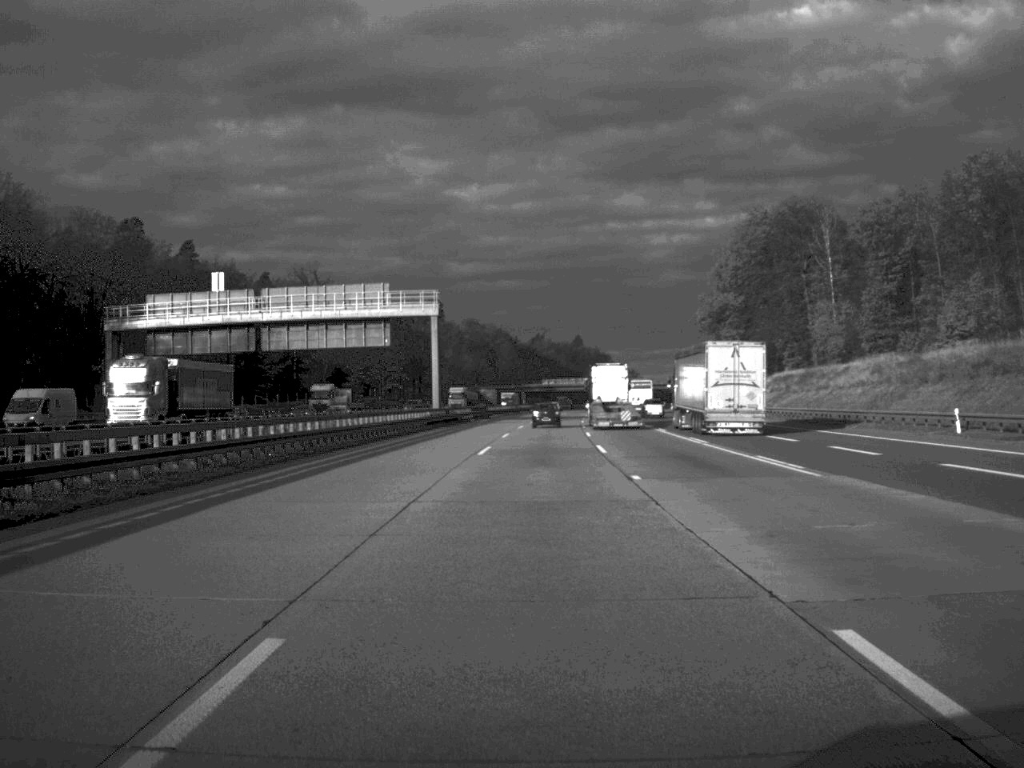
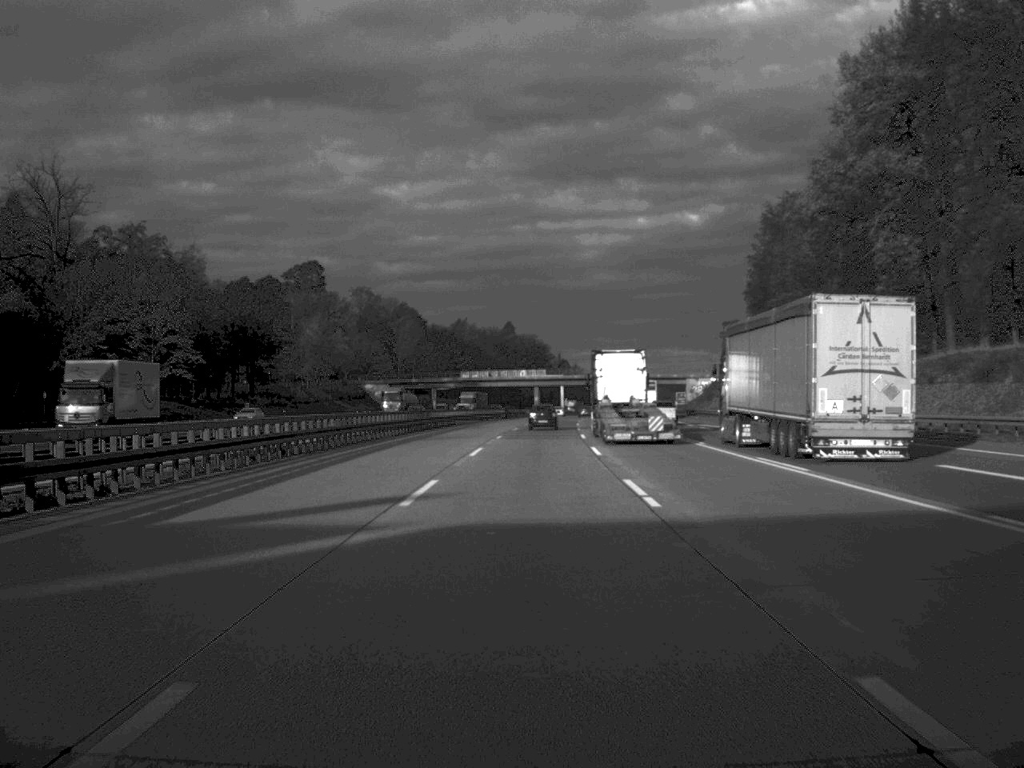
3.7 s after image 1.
(+2.8, +108.9) m; +3°
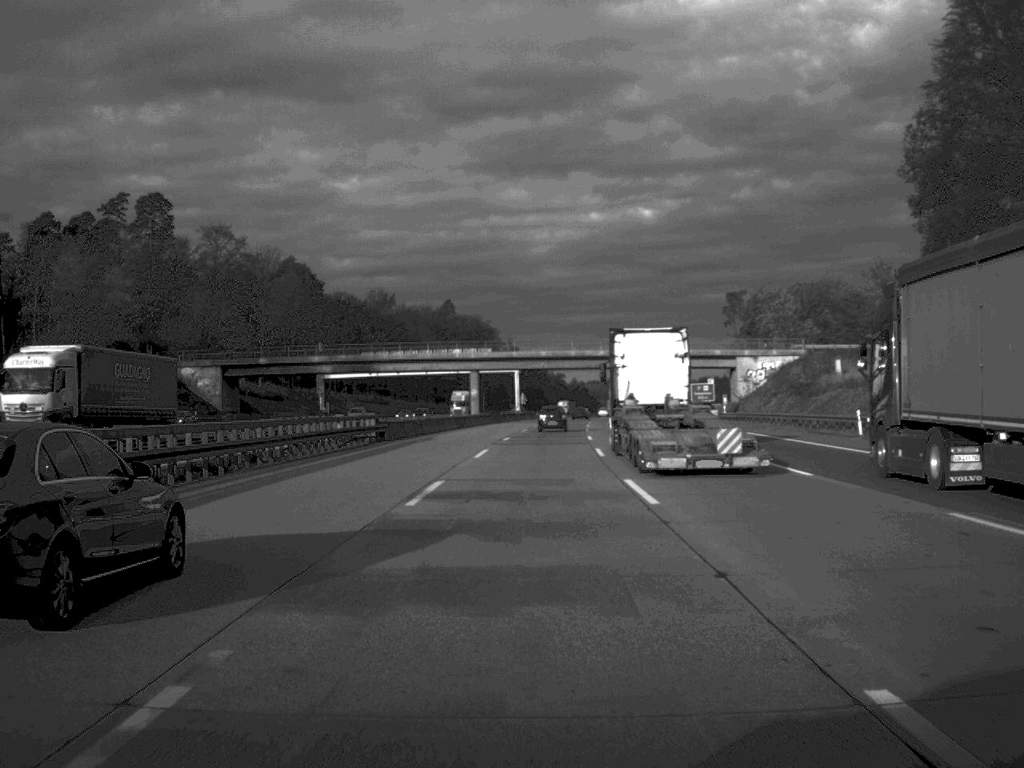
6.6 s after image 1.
(+1.7, +88.2) m; +2°
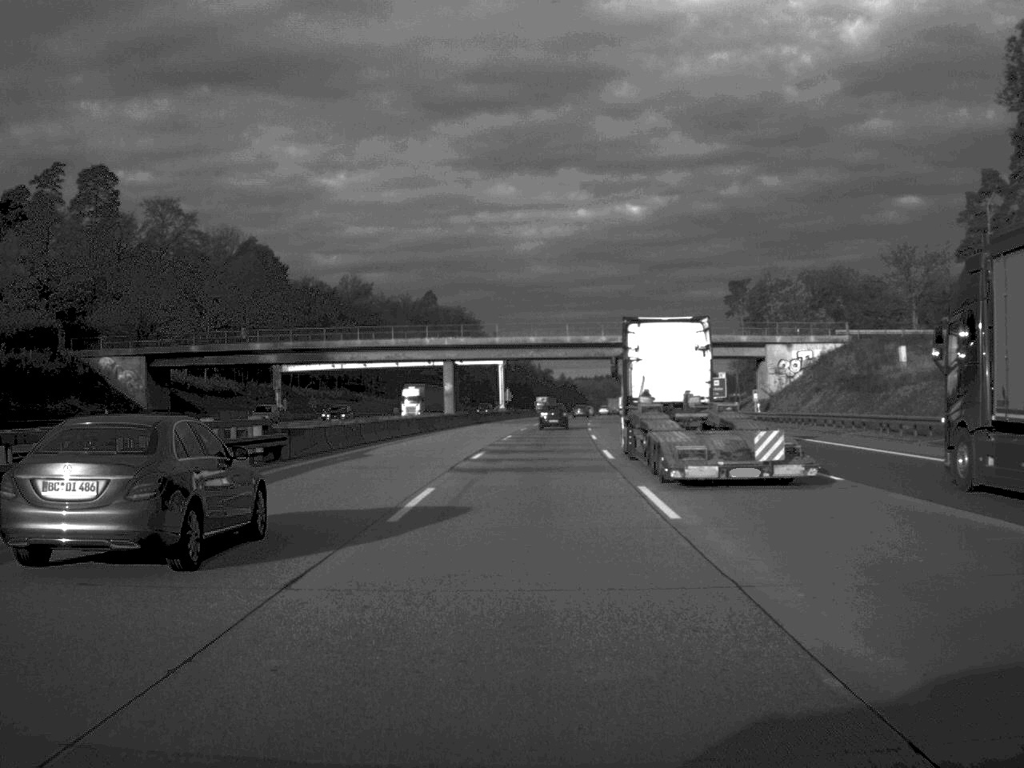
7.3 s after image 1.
(+0.1, +20.8) m; +1°
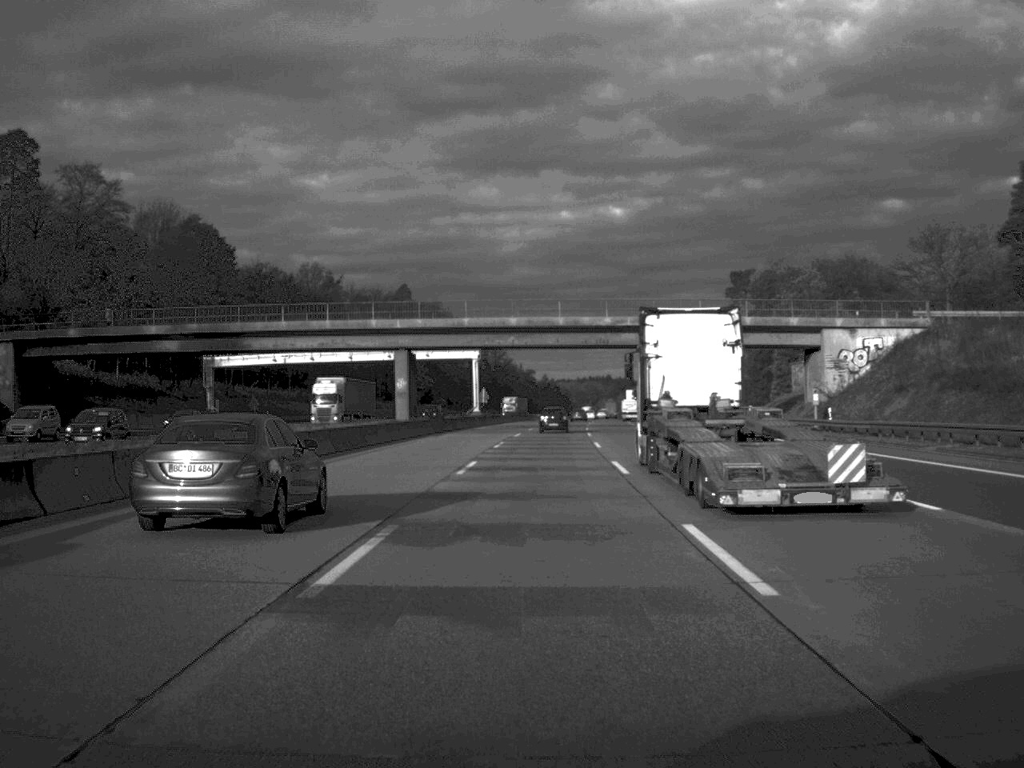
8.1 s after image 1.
(+0.2, +23.8) m; +1°
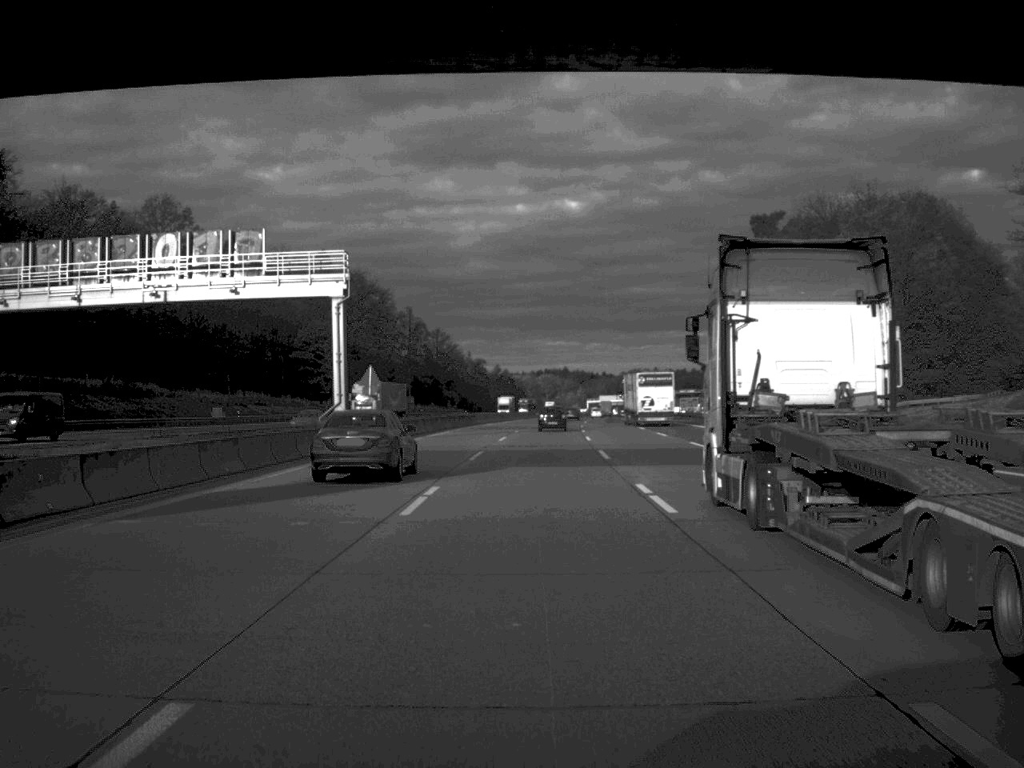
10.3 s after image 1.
(+1.2, +64.2) m; +2°
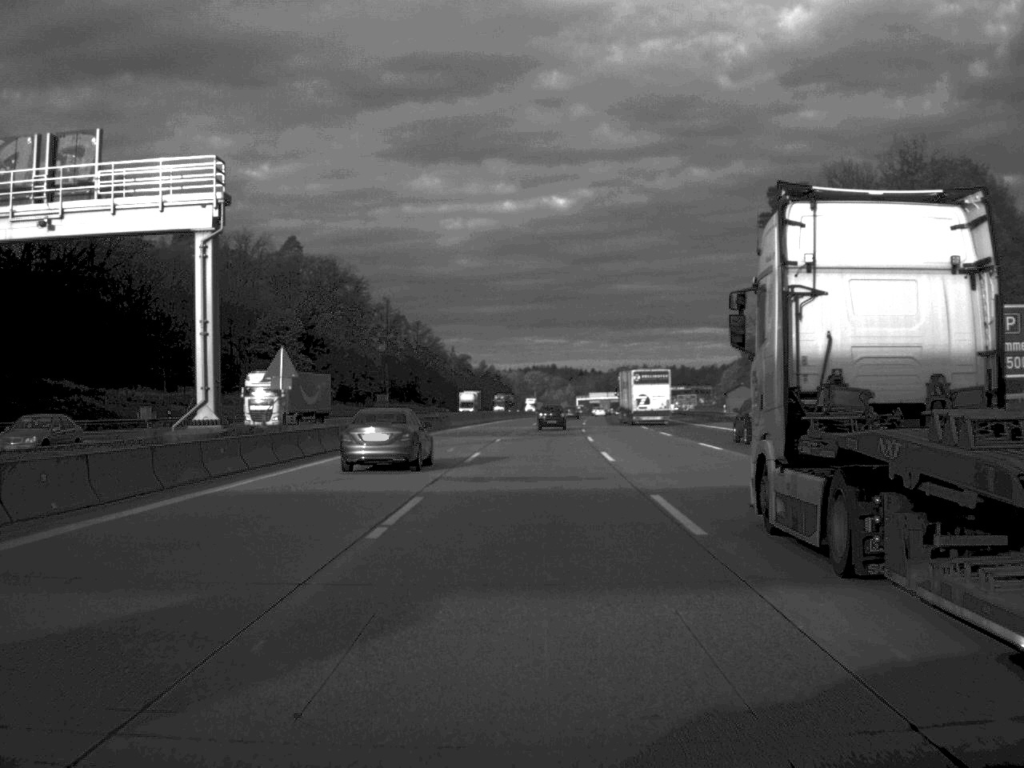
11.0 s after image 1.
(+0.1, +20.8) m; +1°
